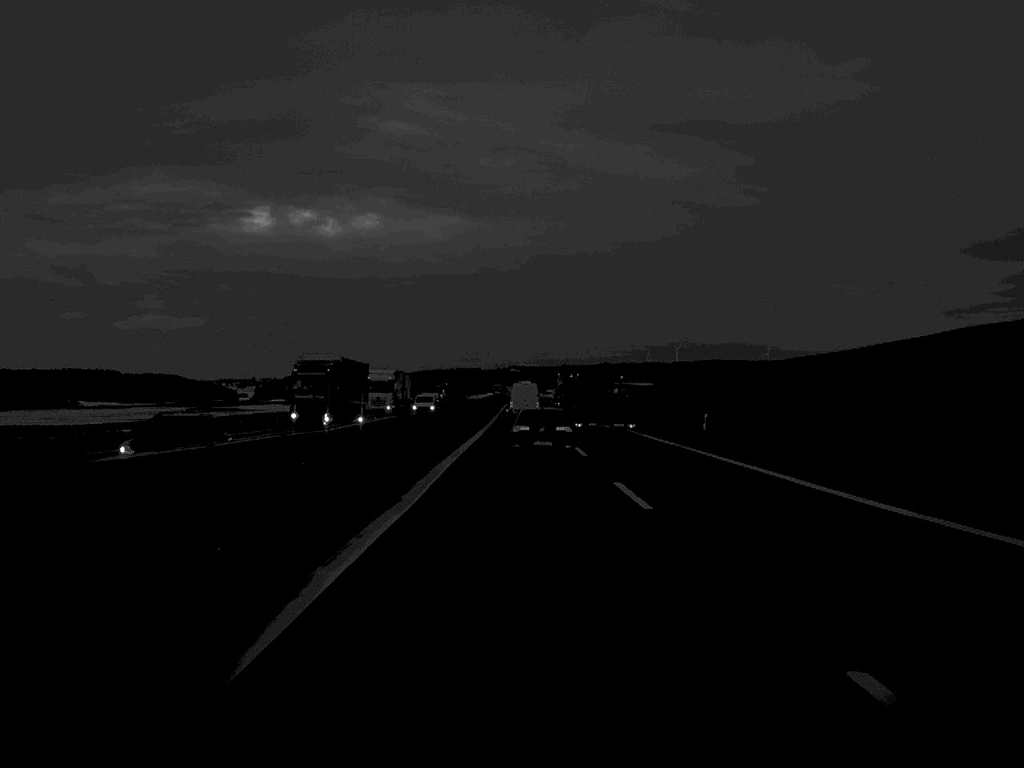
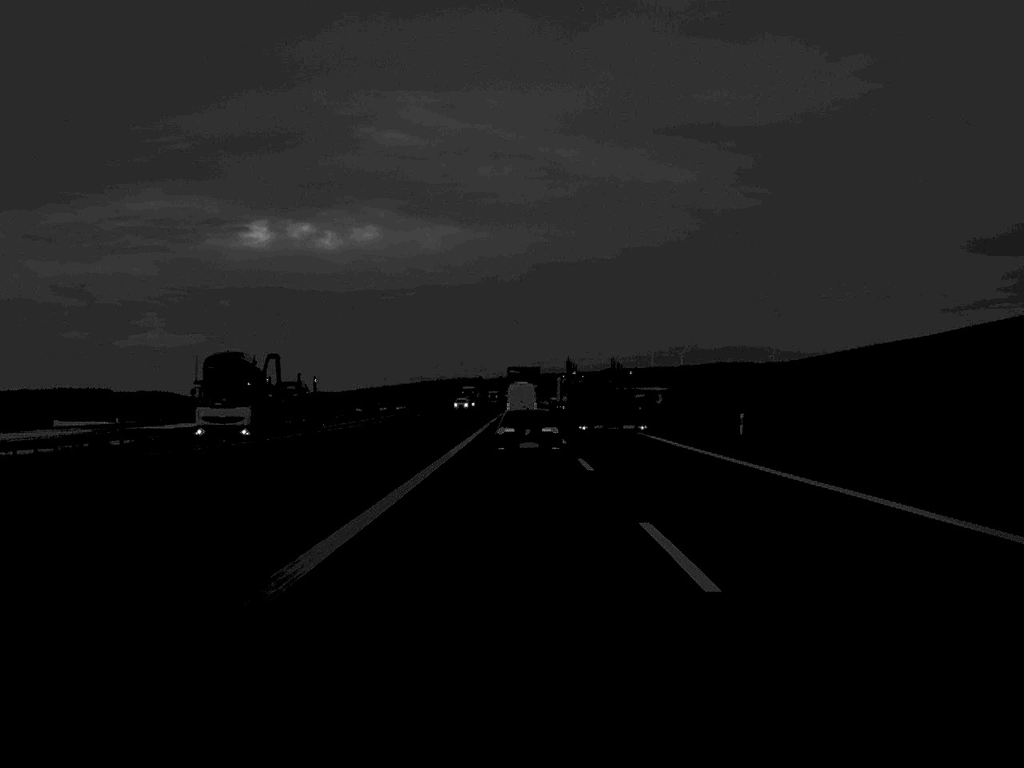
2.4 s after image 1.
(0.0, +62.3) m; 0°
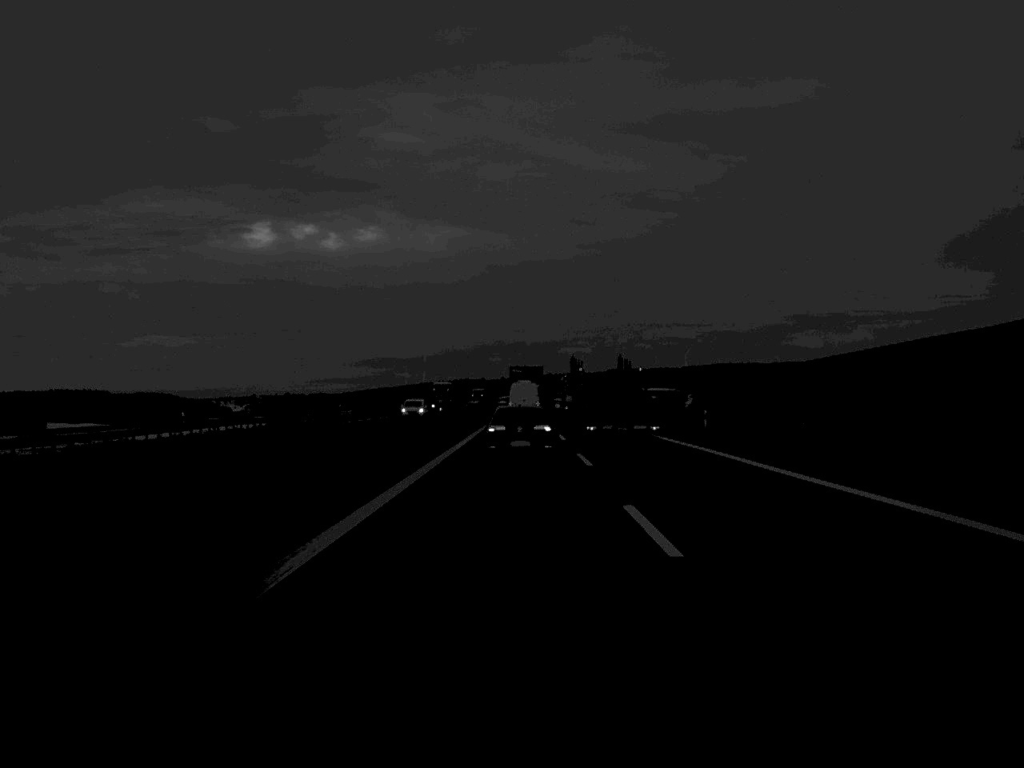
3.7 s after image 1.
(0.0, +34.3) m; 0°
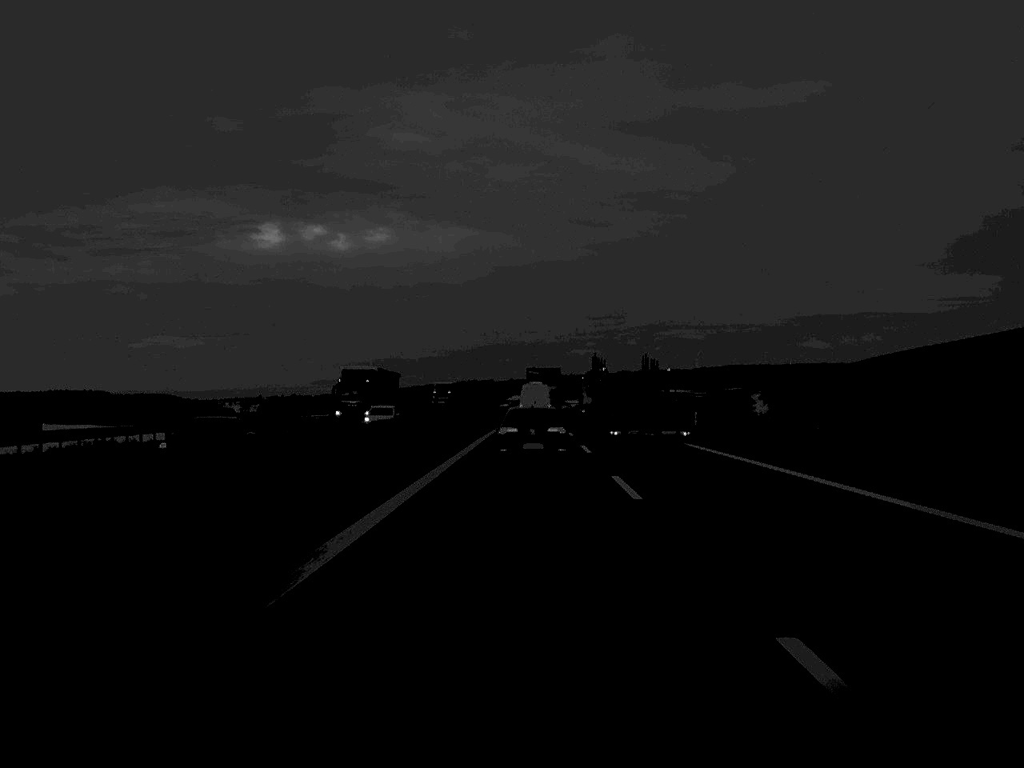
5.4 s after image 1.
(-0.2, +46.3) m; 0°
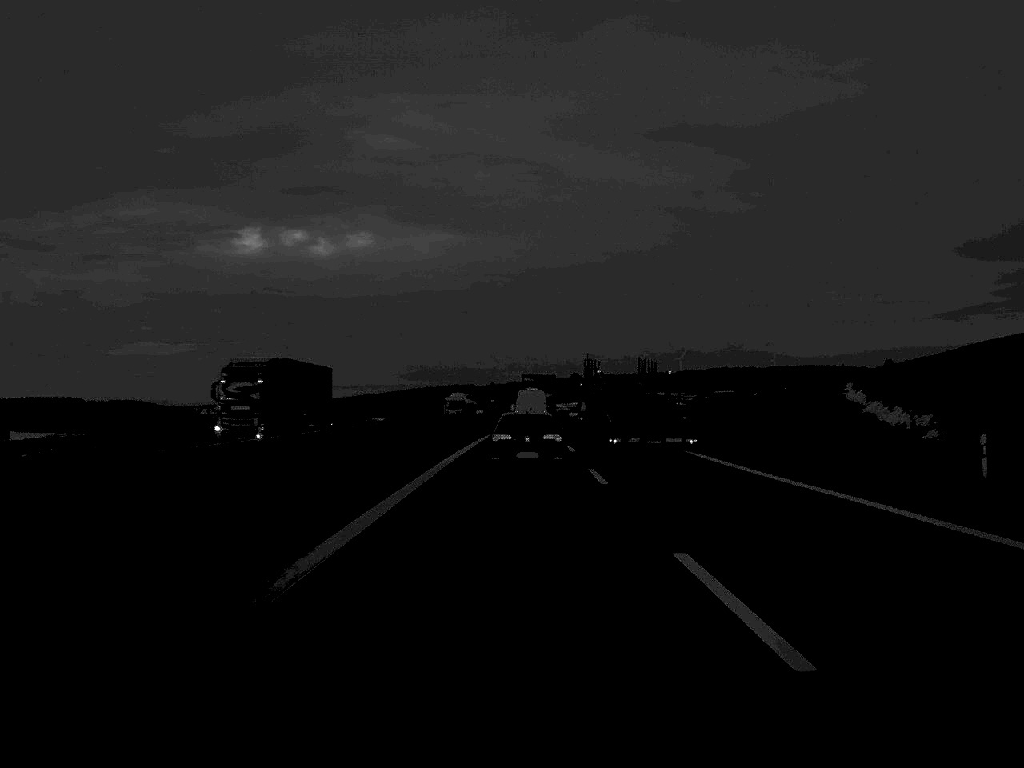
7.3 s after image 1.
(+0.3, +48.6) m; +1°
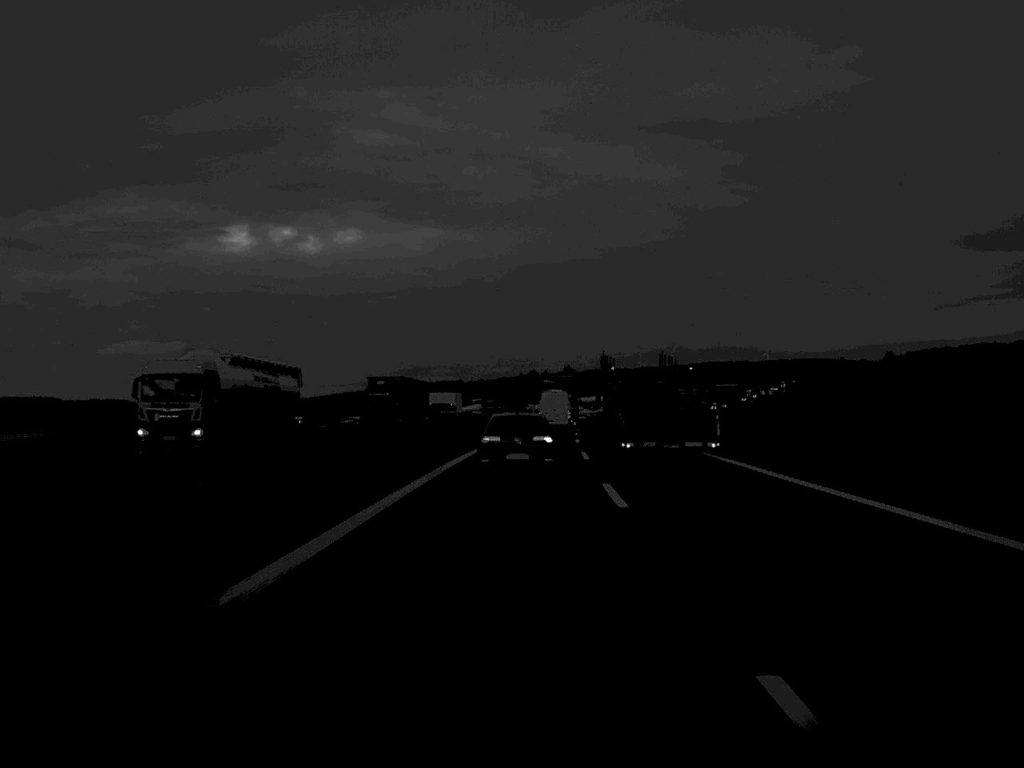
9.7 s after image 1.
(+0.4, +59.8) m; 0°
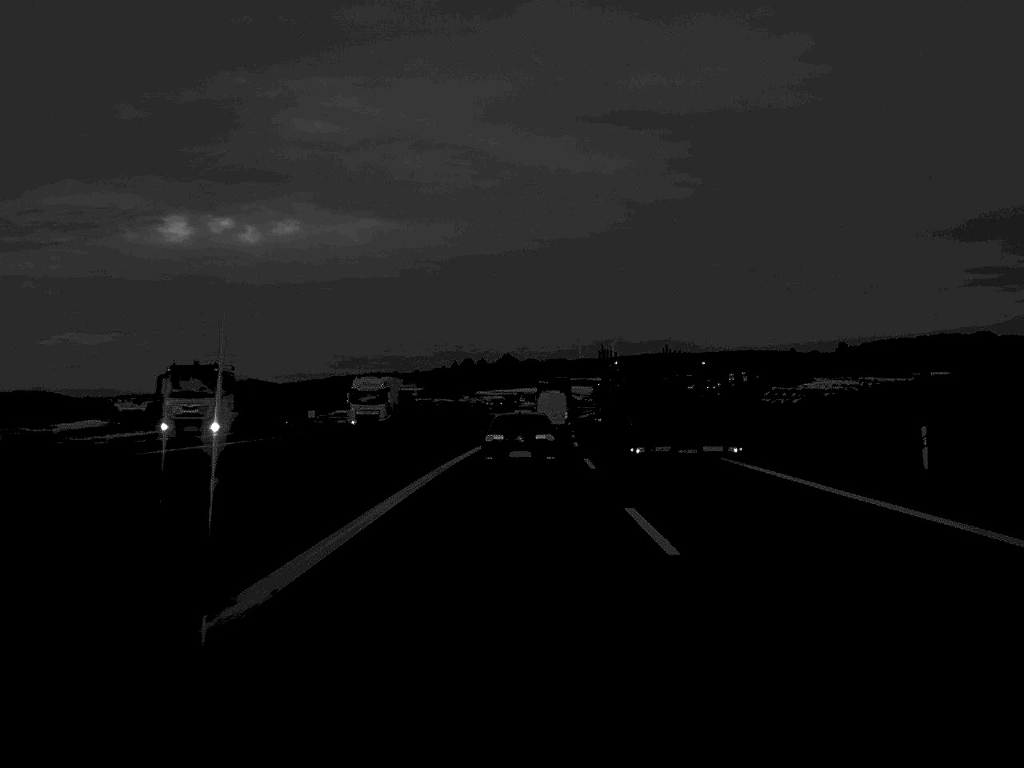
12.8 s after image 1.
(+1.6, +77.8) m; +3°
